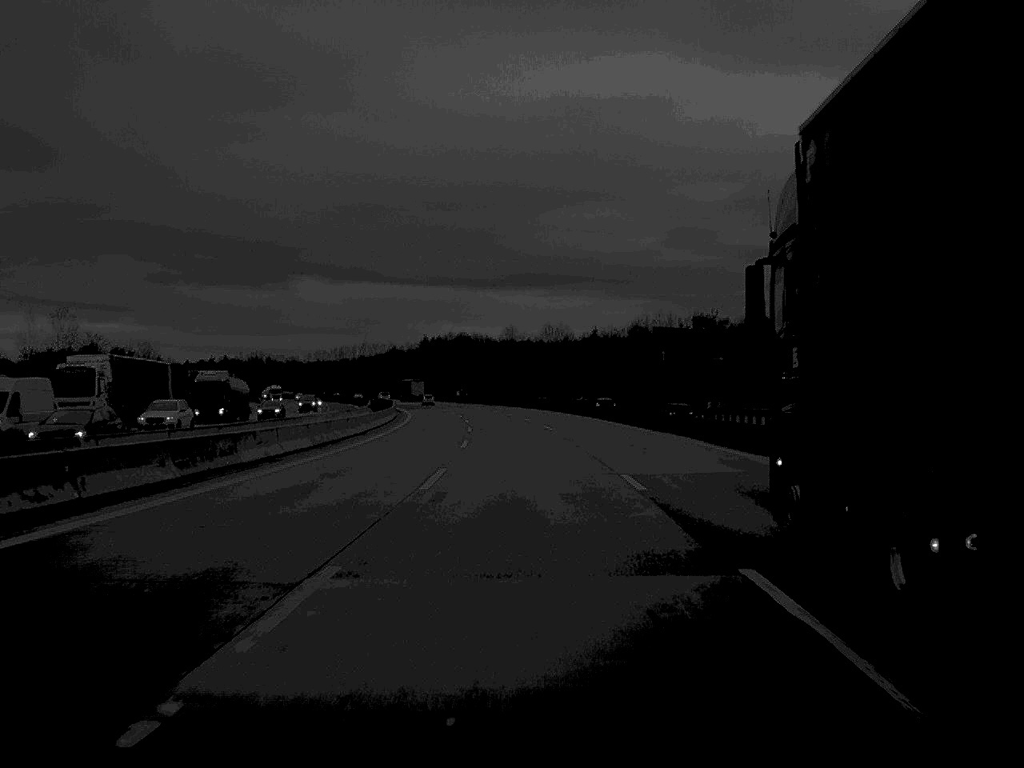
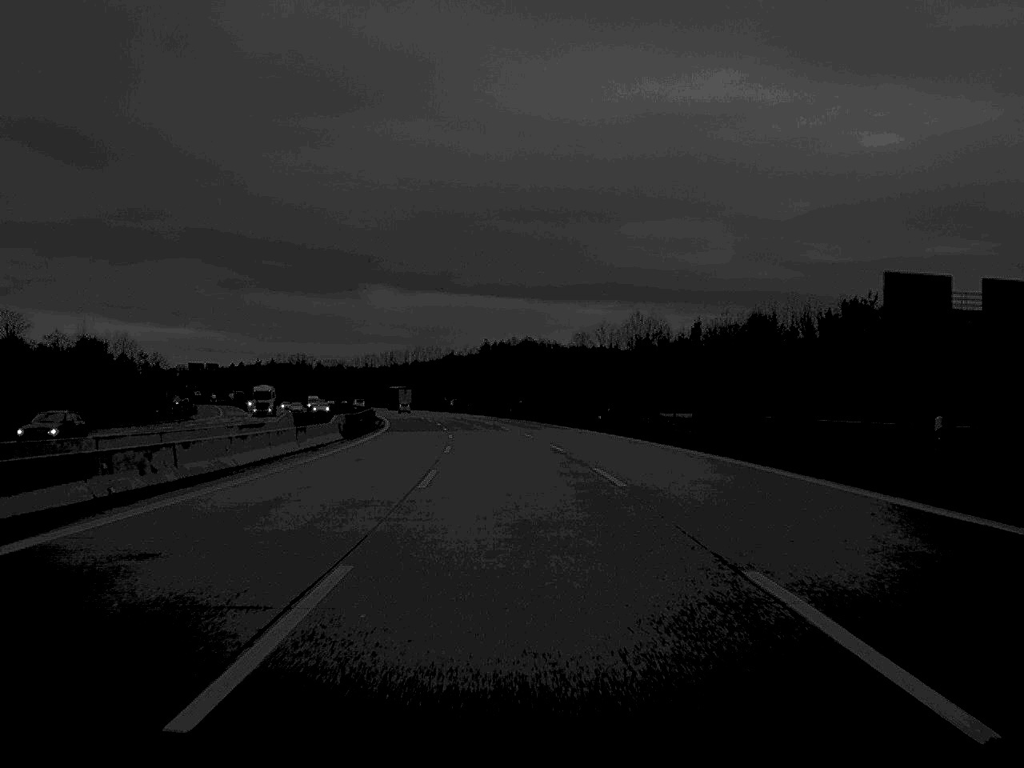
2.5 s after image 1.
(-1.6, +71.4) m; -3°
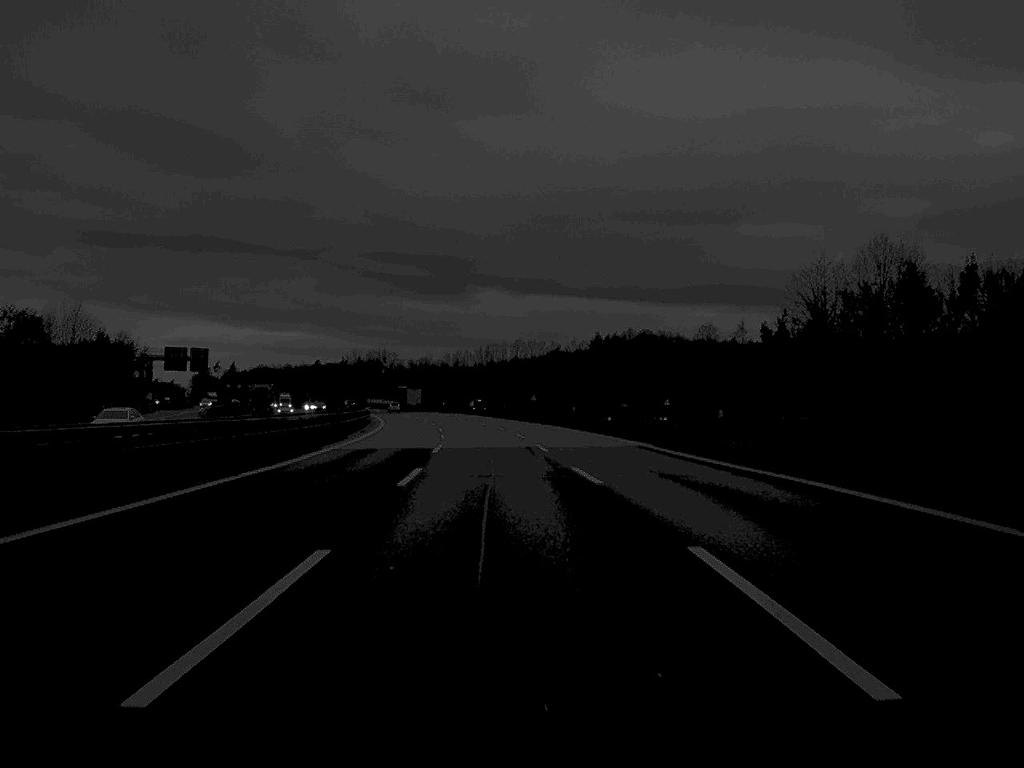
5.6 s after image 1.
(-3.7, +89.2) m; -5°
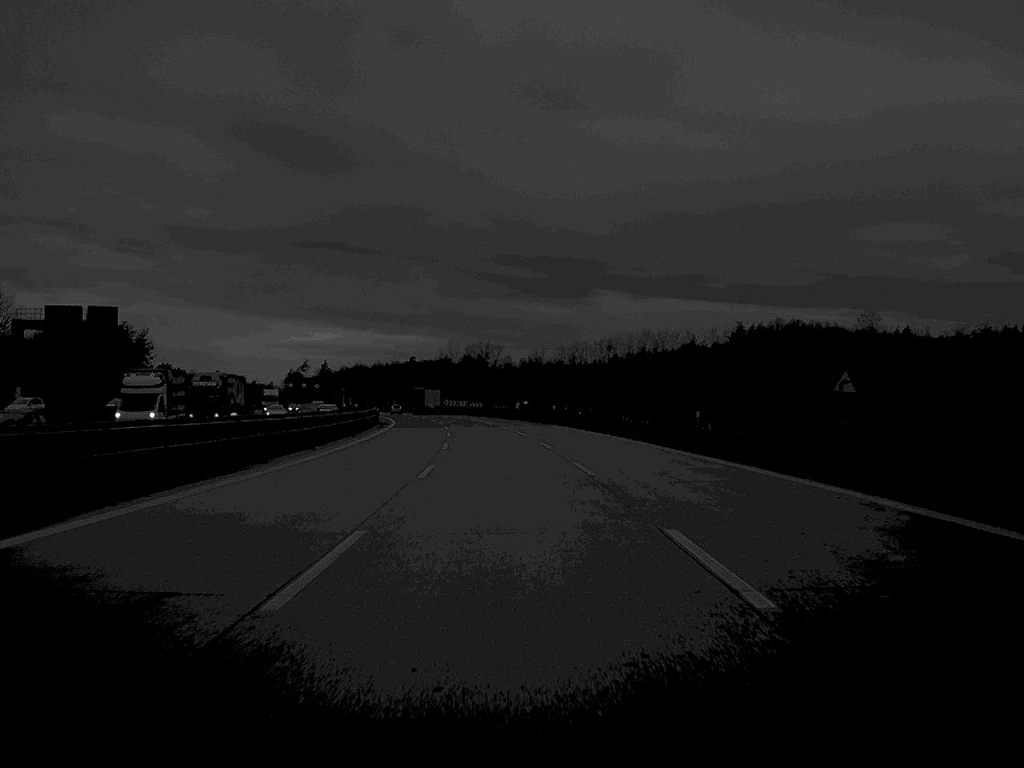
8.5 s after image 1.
(-3.9, +86.1) m; -5°
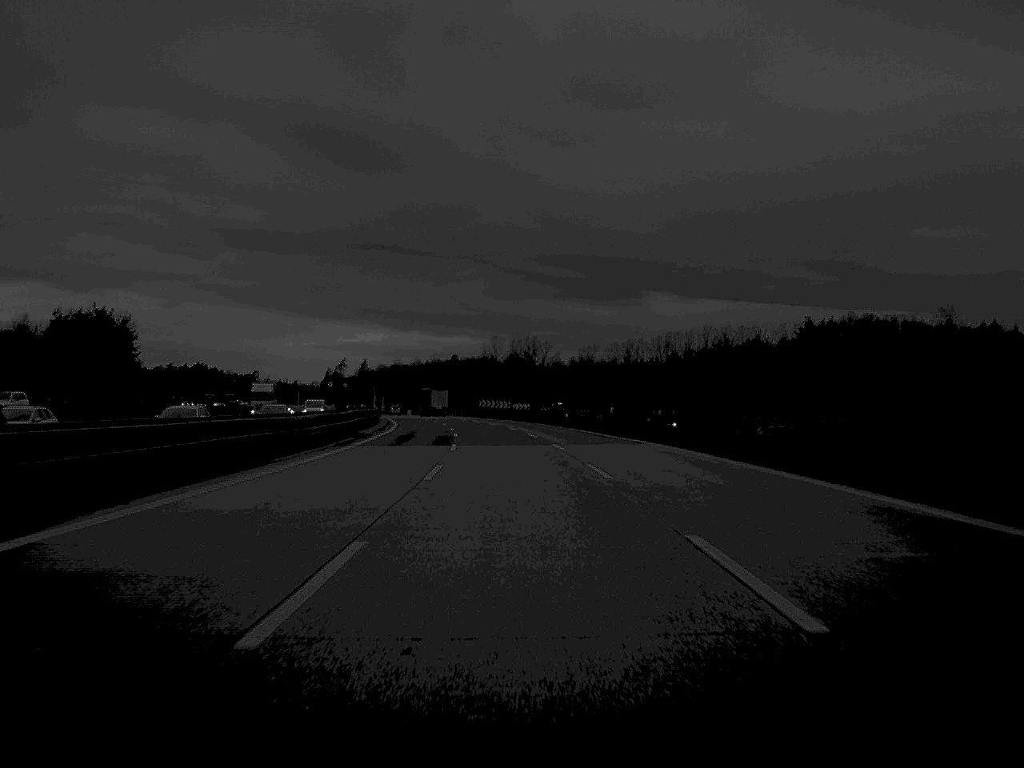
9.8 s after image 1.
(-0.7, +37.1) m; -2°
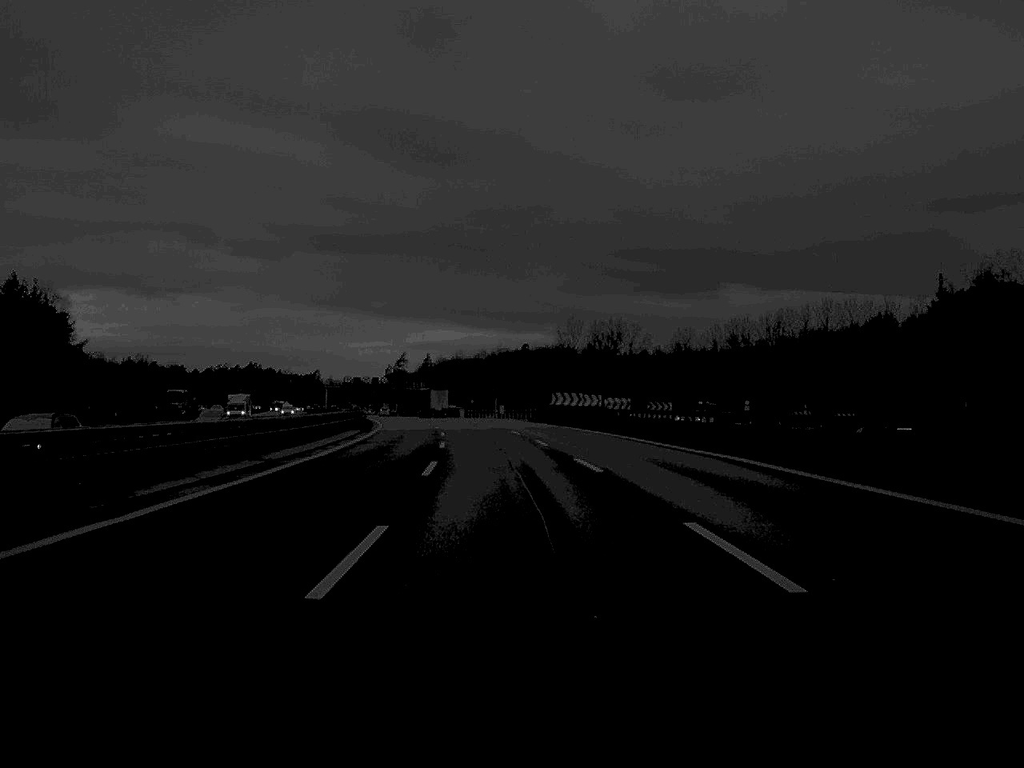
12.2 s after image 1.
(-2.1, +69.2) m; -3°
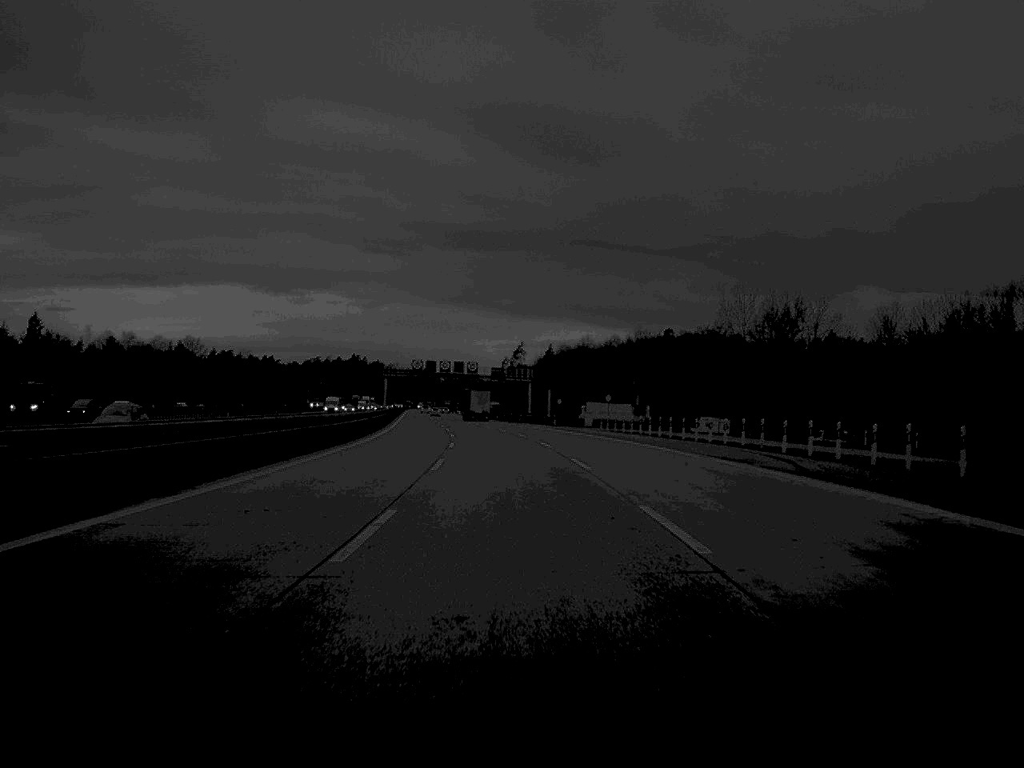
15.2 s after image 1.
(-4.3, +88.4) m; -6°
